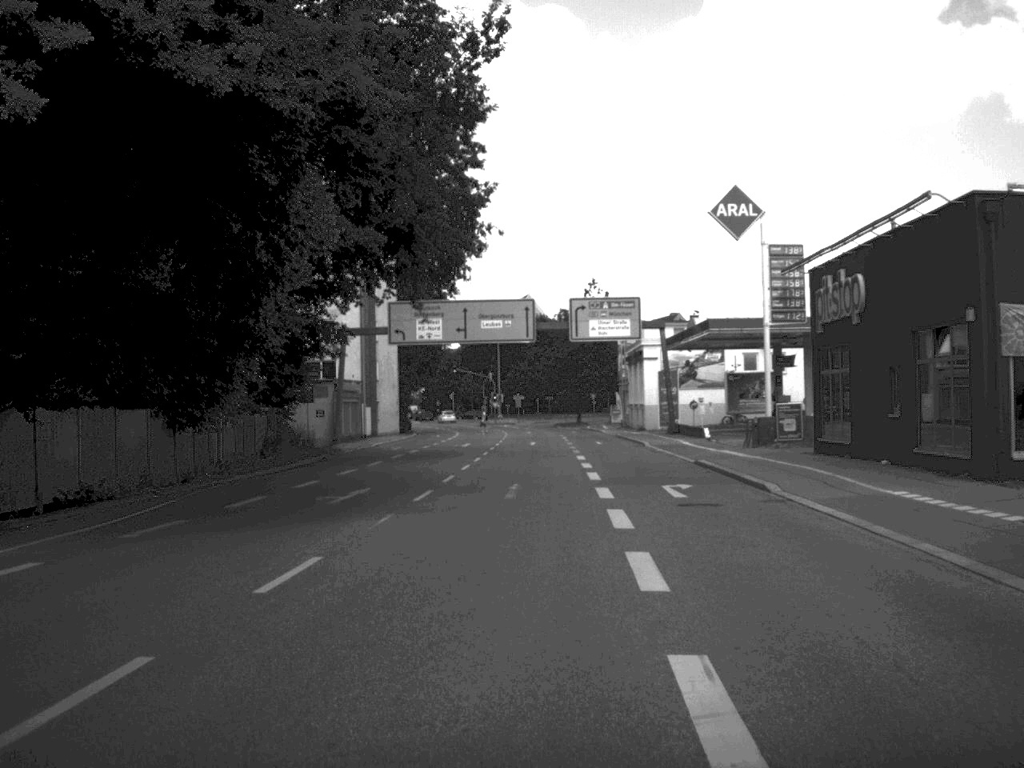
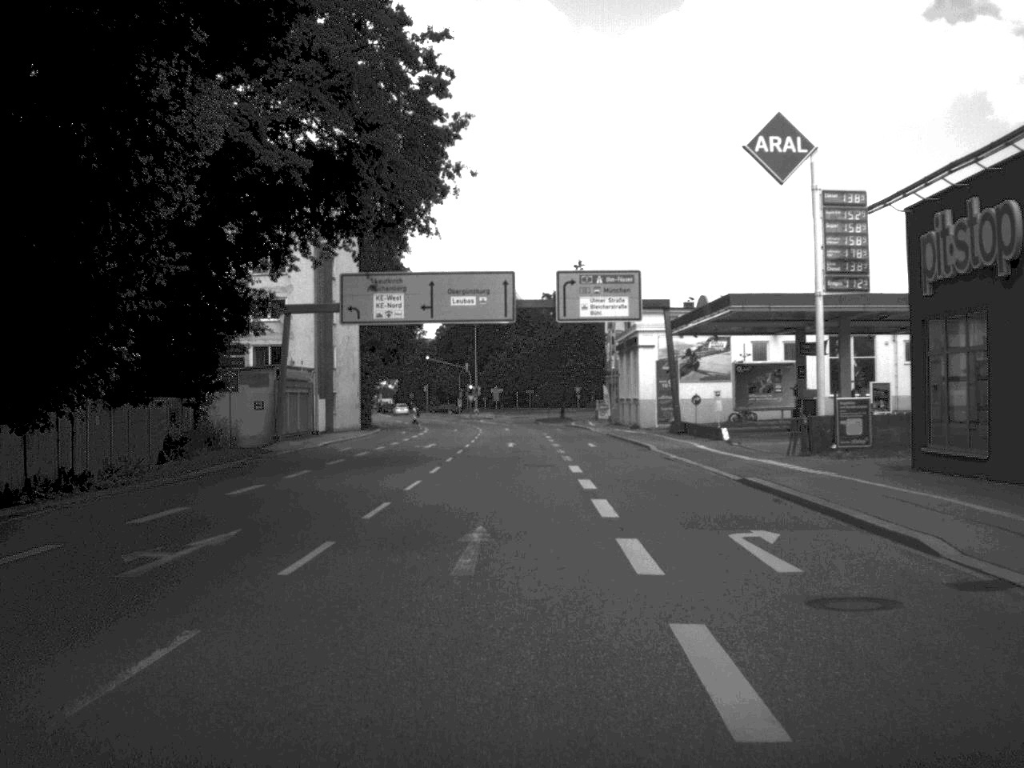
(+0.1, +10.9) m; +1°
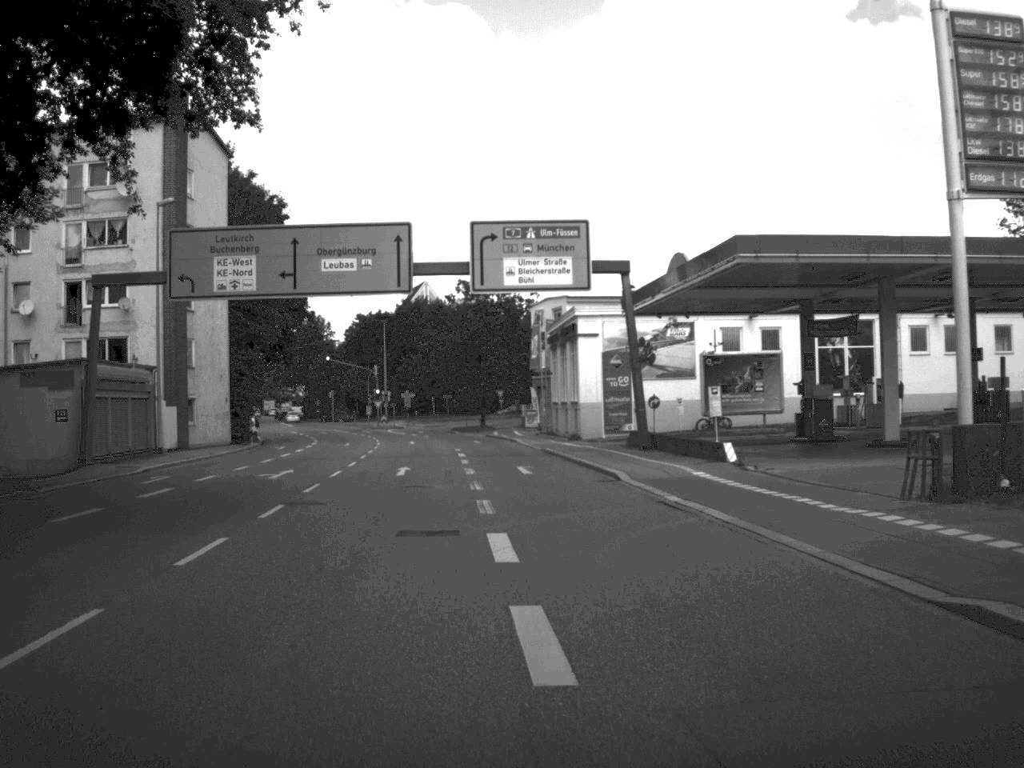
(+0.5, +16.5) m; +3°
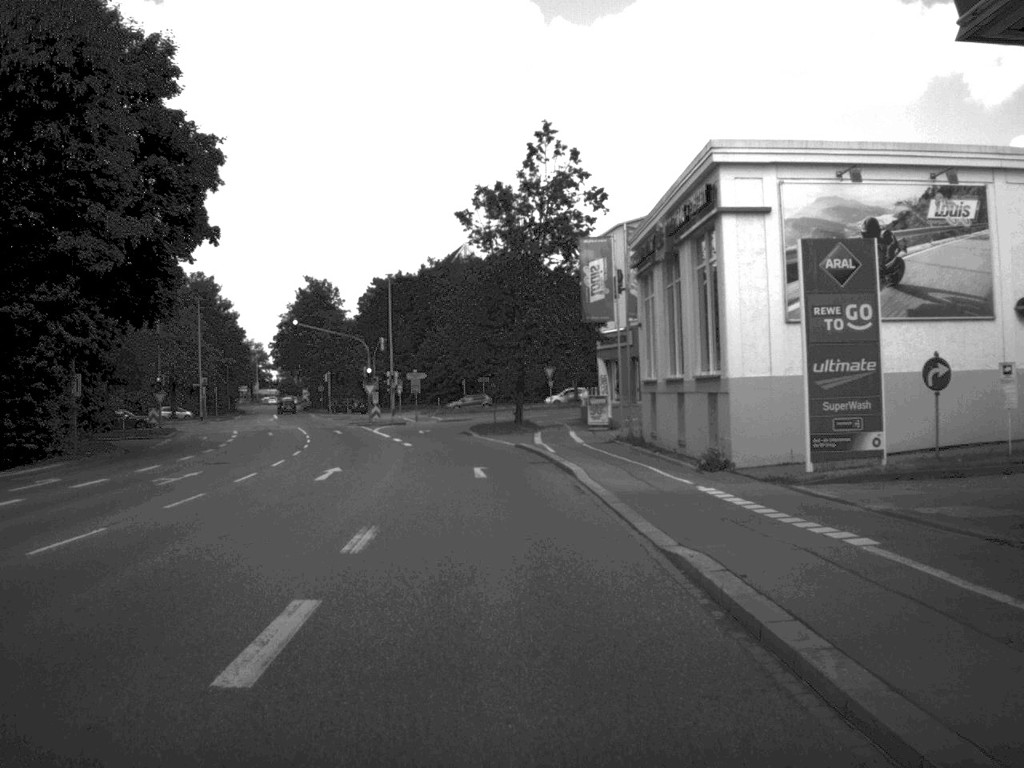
(-0.3, +35.9) m; -3°
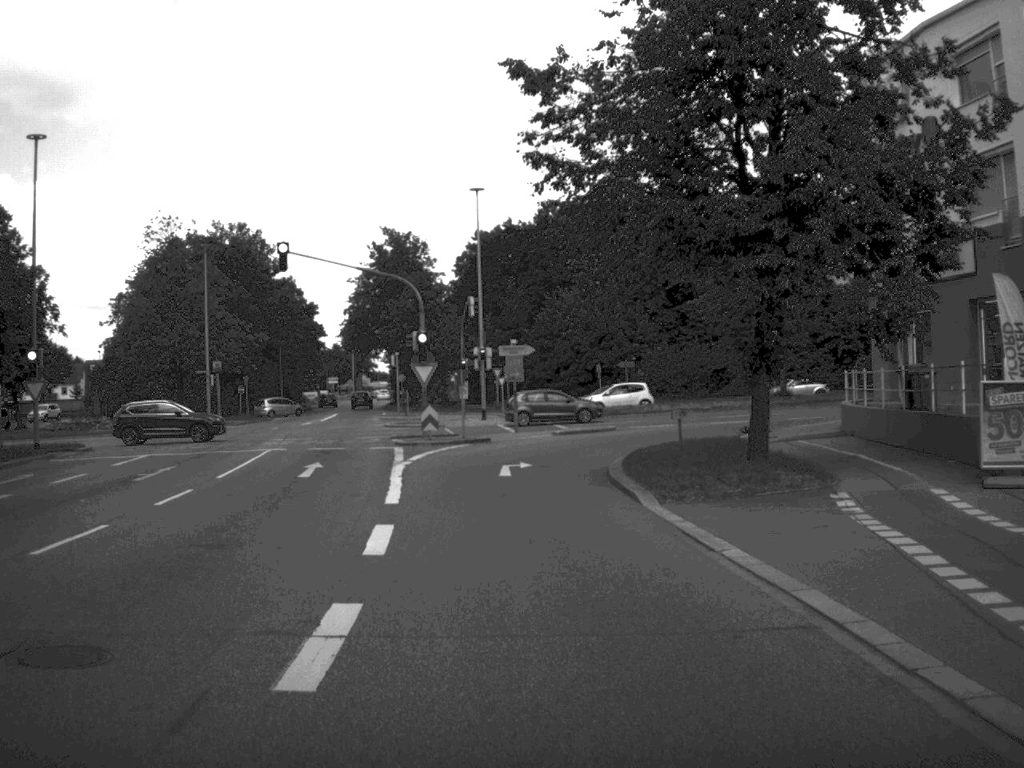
(-2.0, +36.0) m; -6°
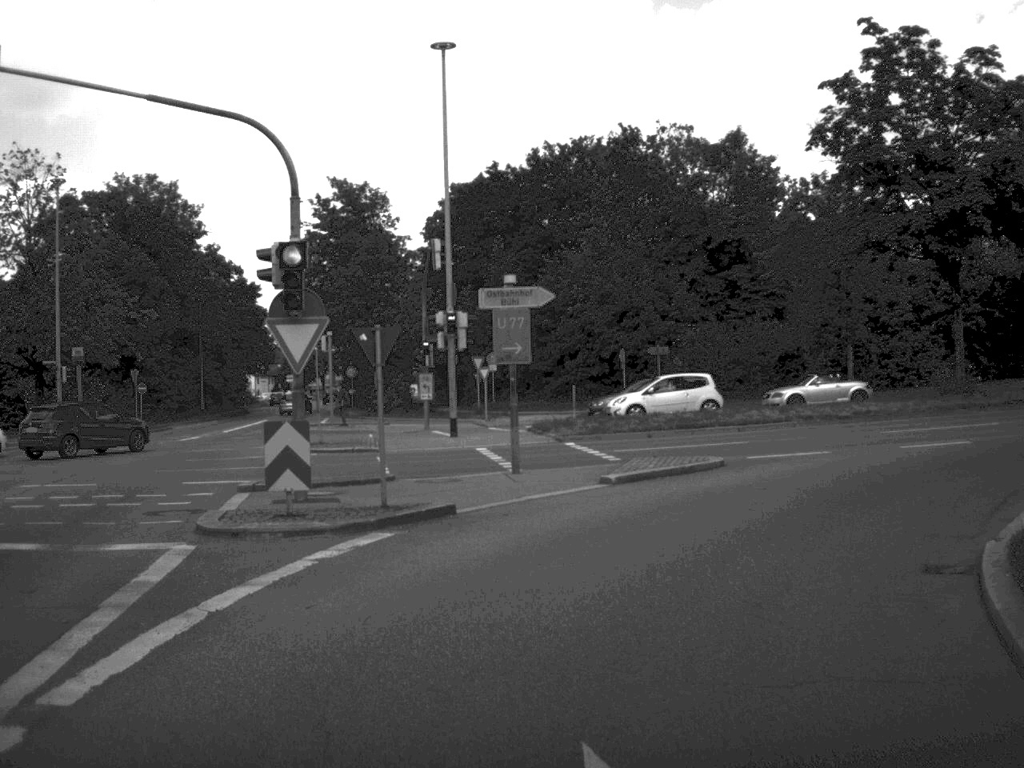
(-0.5, +23.5) m; +1°
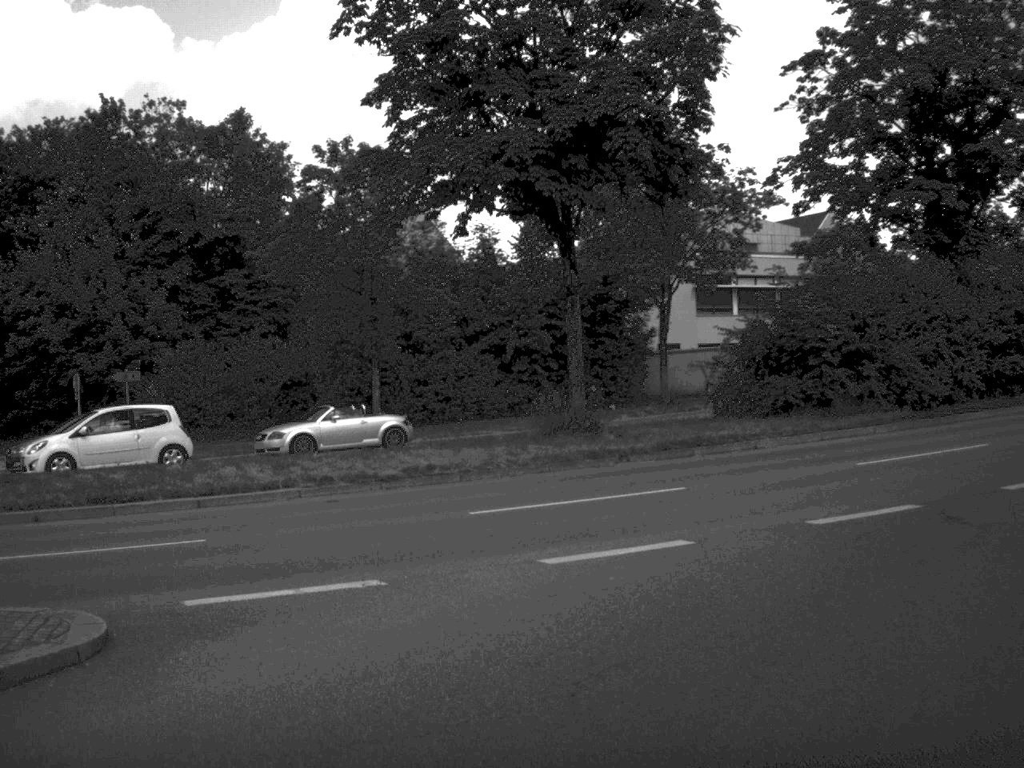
(+2.2, +13.3) m; +22°
